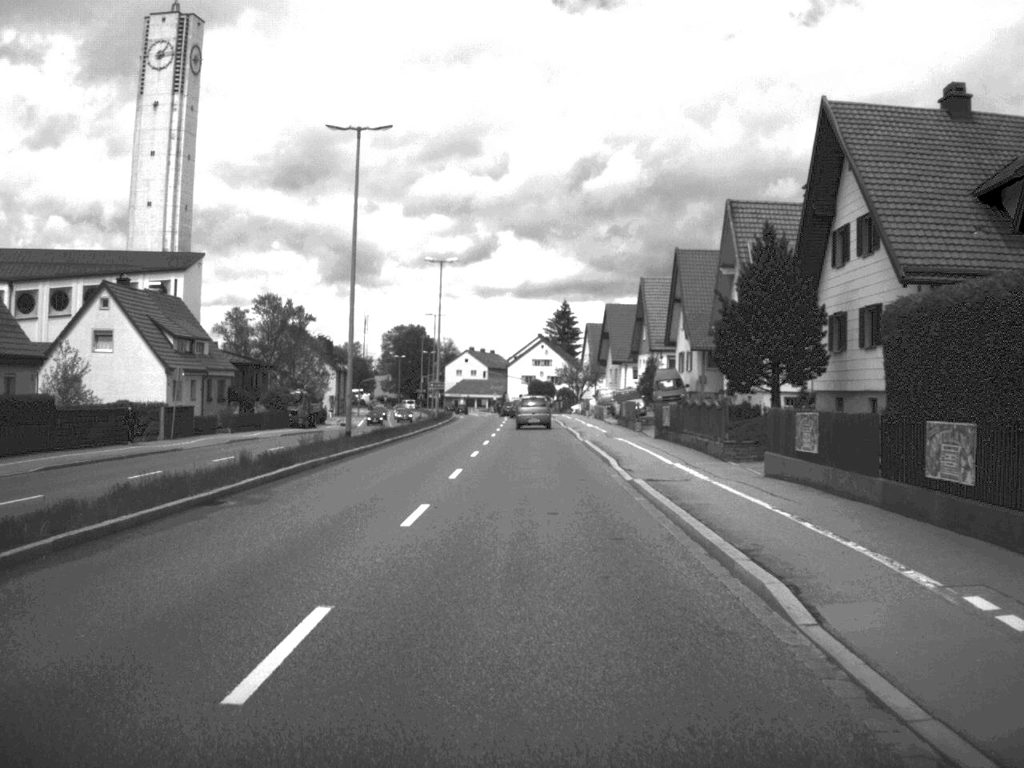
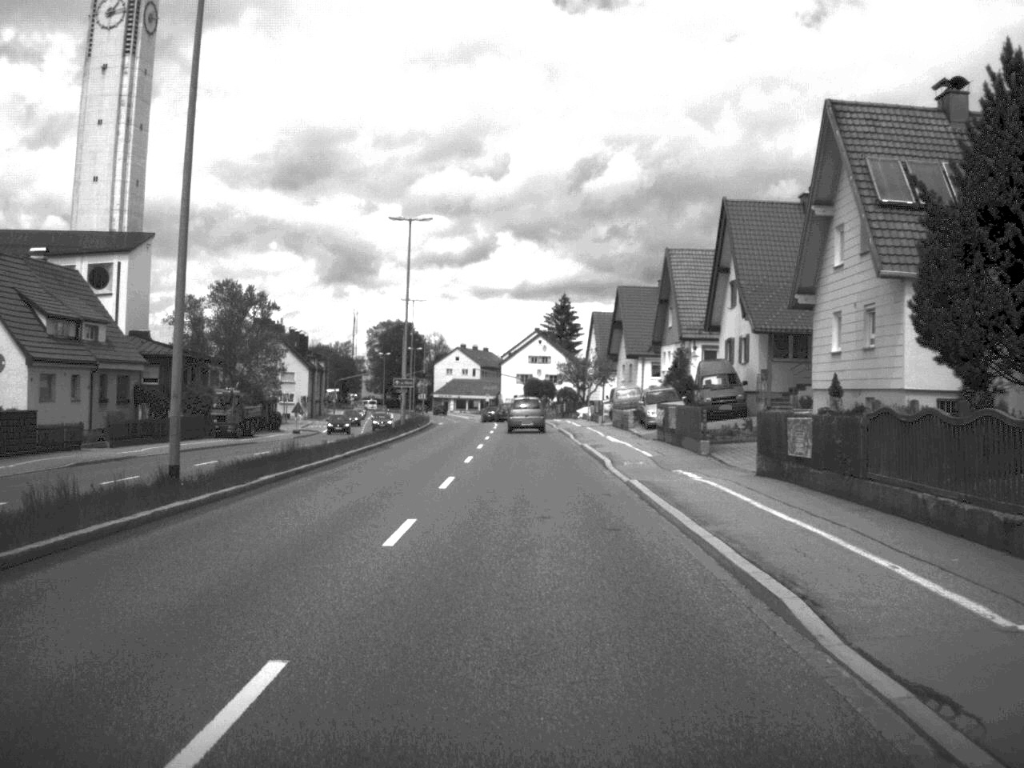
(0.0, +19.6) m; 0°
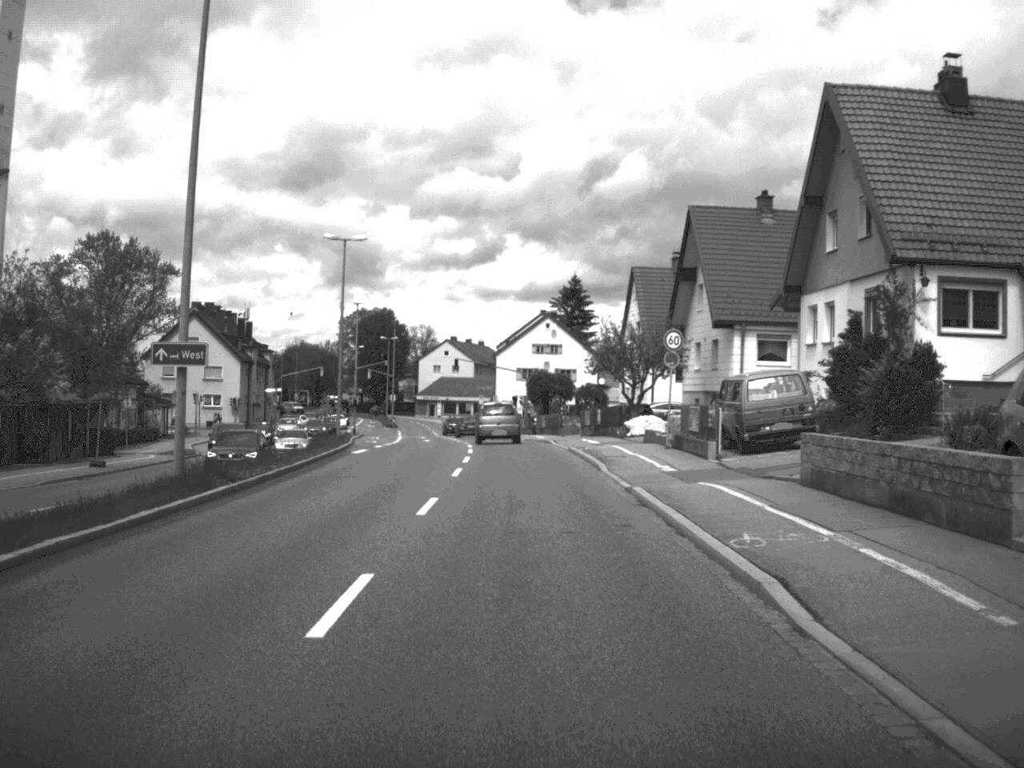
(-0.1, +40.2) m; 0°
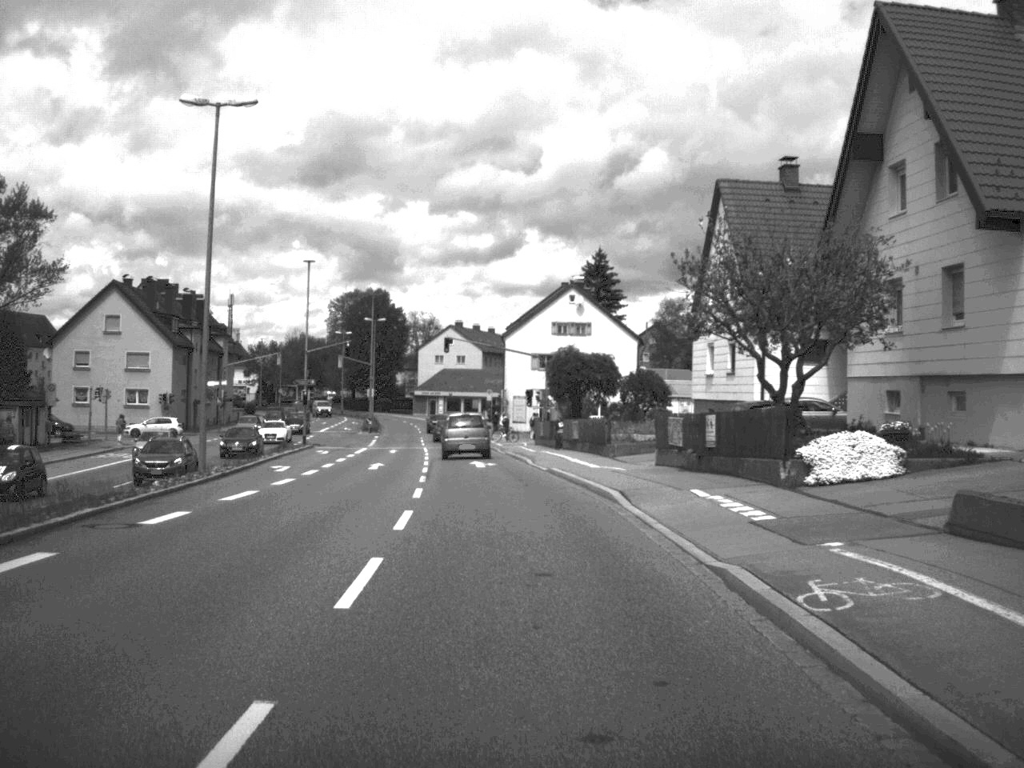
(-0.2, +28.5) m; -1°
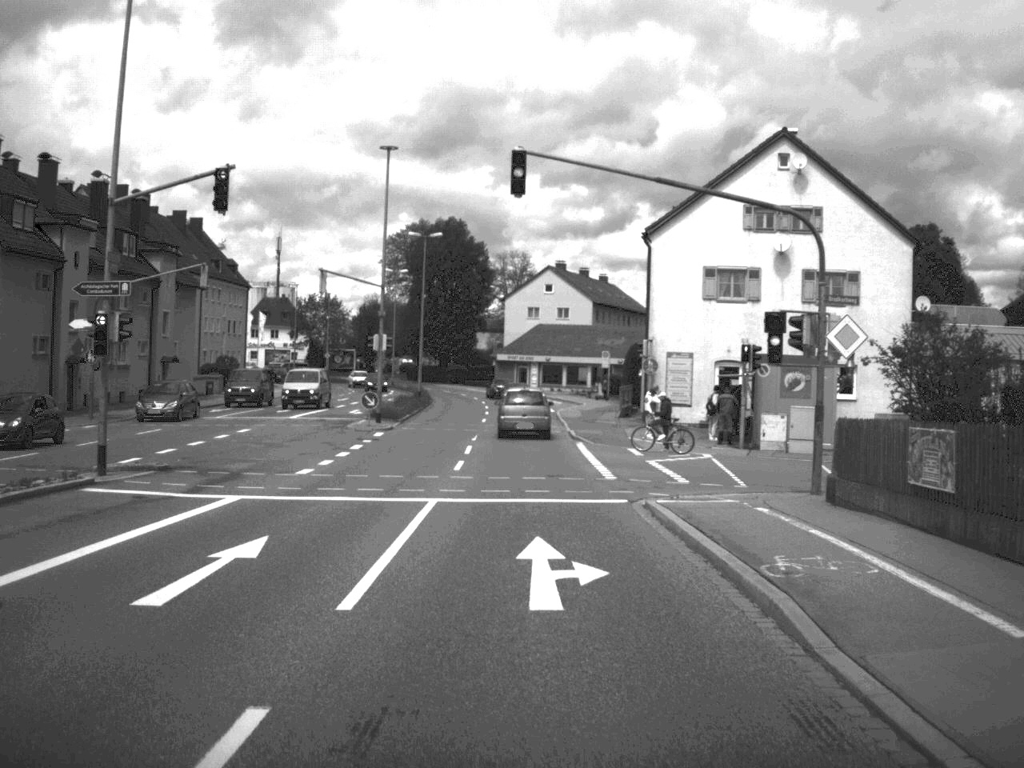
(-2.3, +47.2) m; -5°
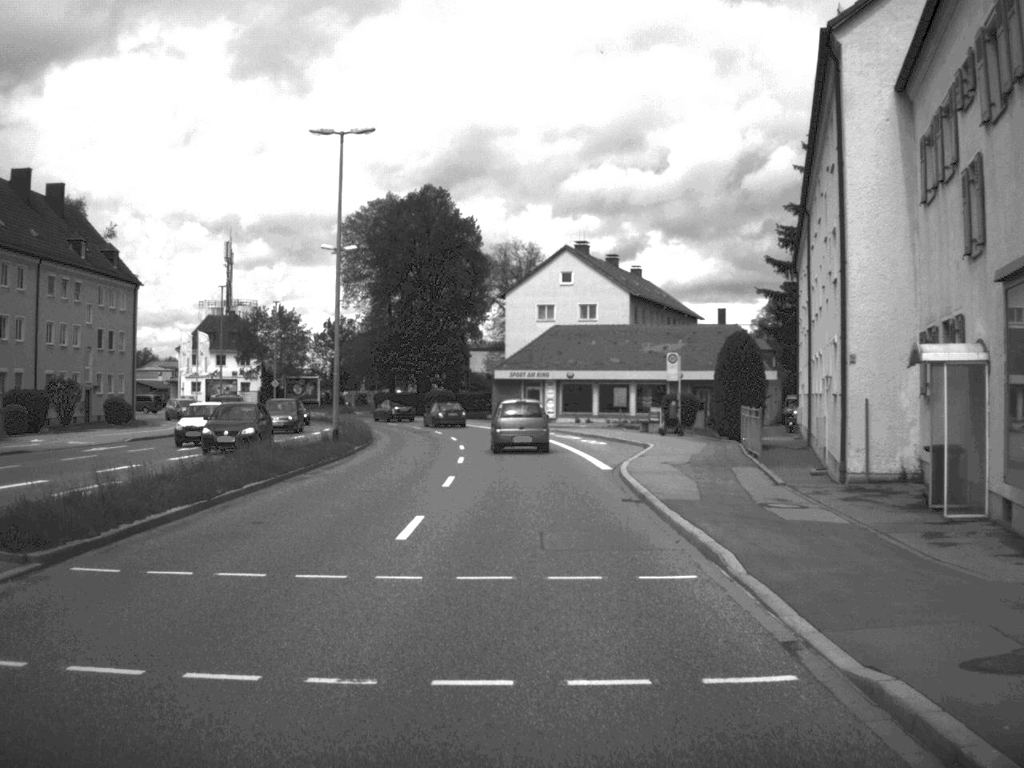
(-0.2, +37.6) m; -1°
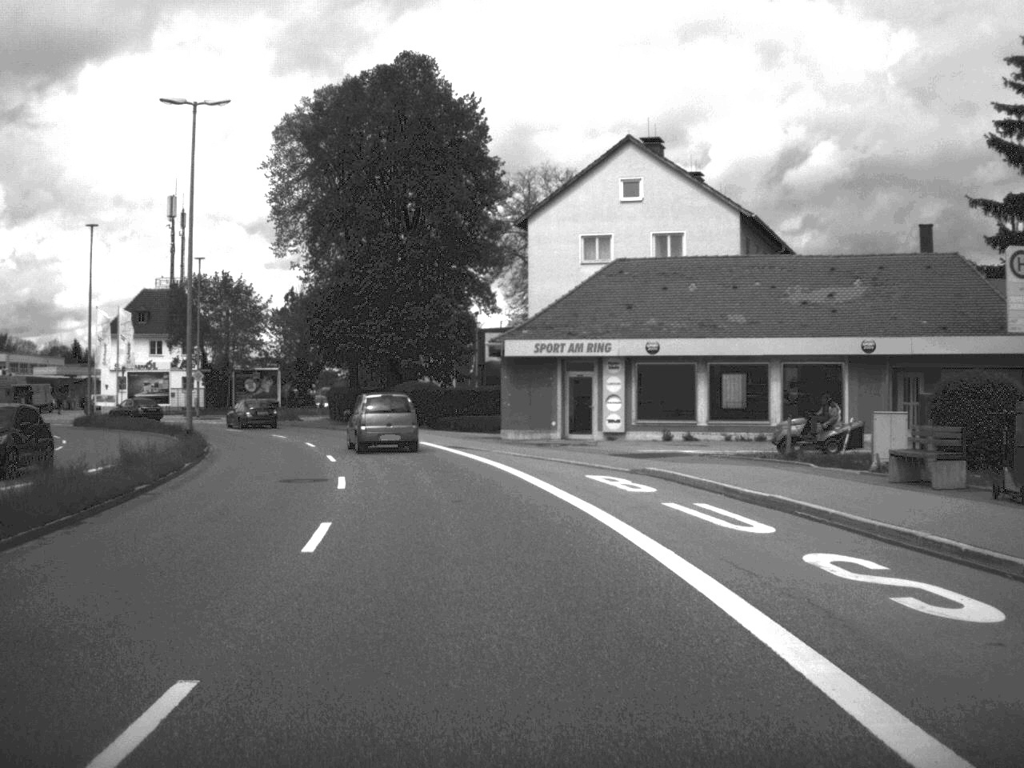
(-0.2, +37.4) m; -2°
